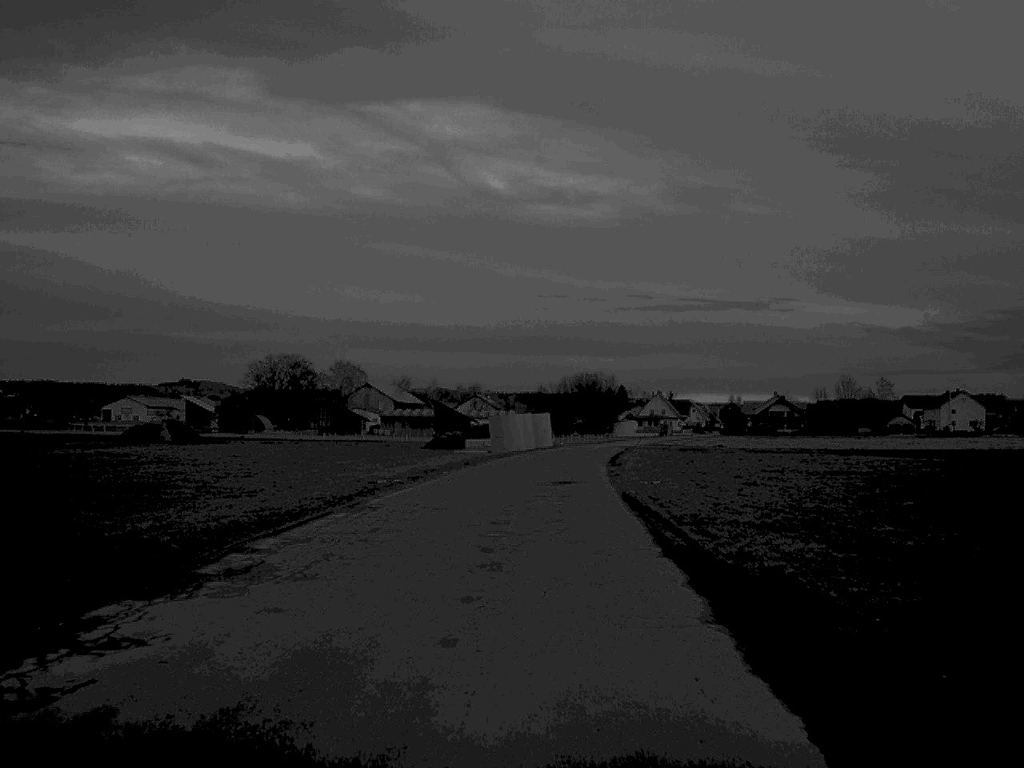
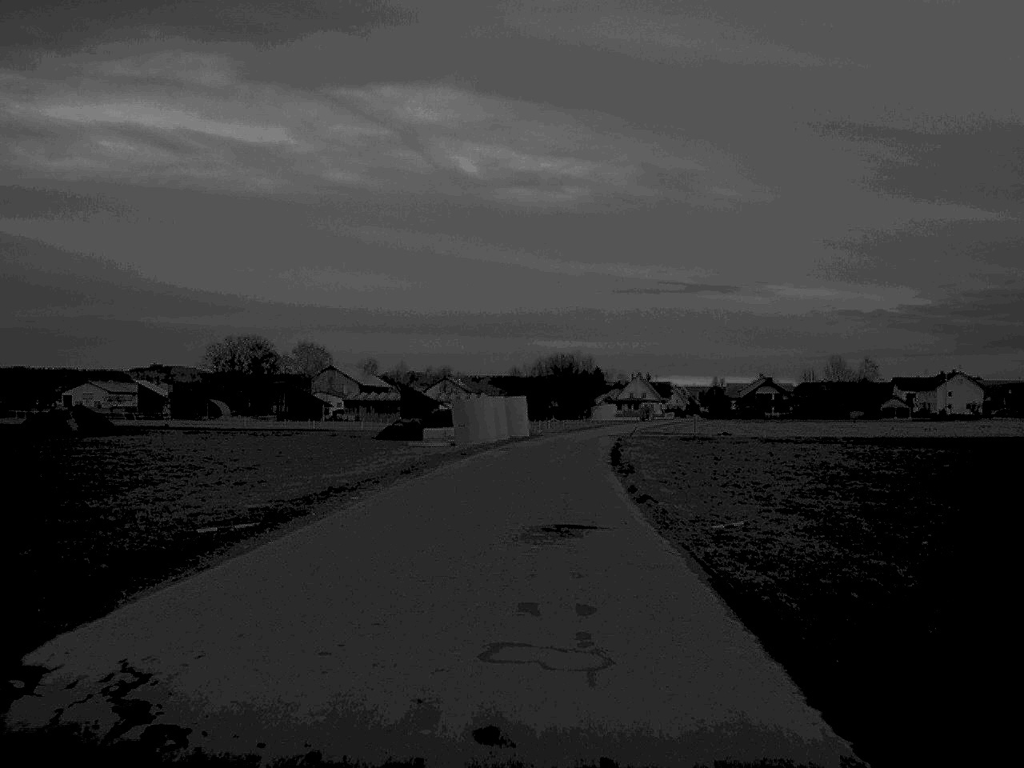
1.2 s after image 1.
(+0.1, +16.0) m; +1°
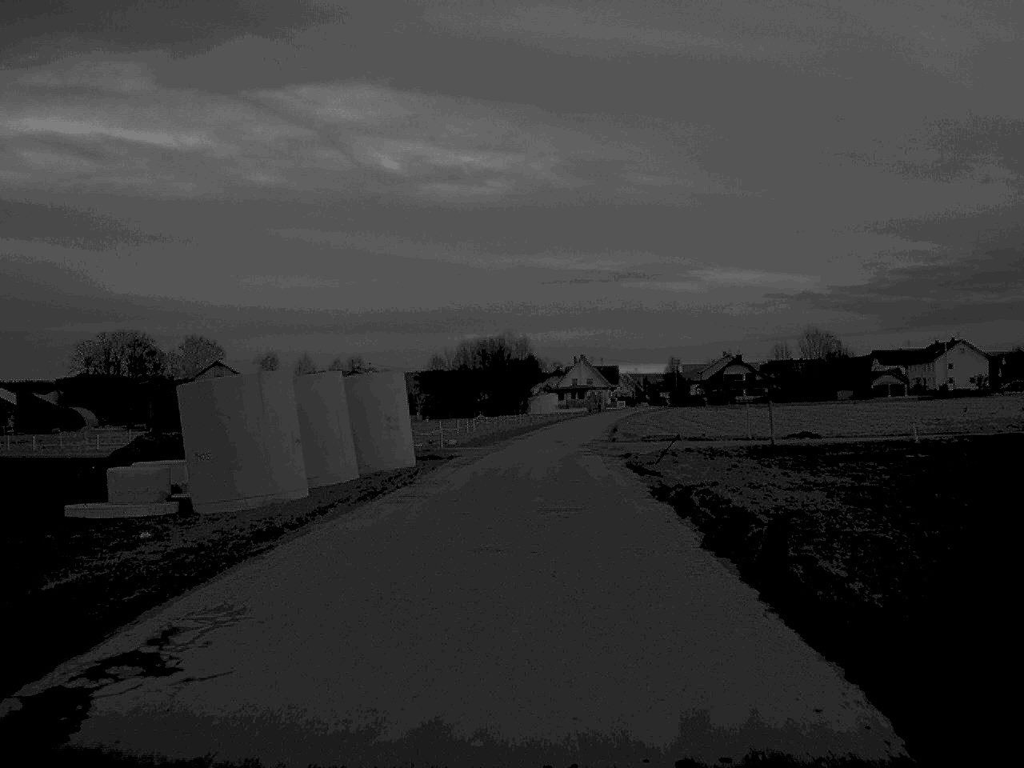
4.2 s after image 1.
(+1.2, +44.8) m; +3°
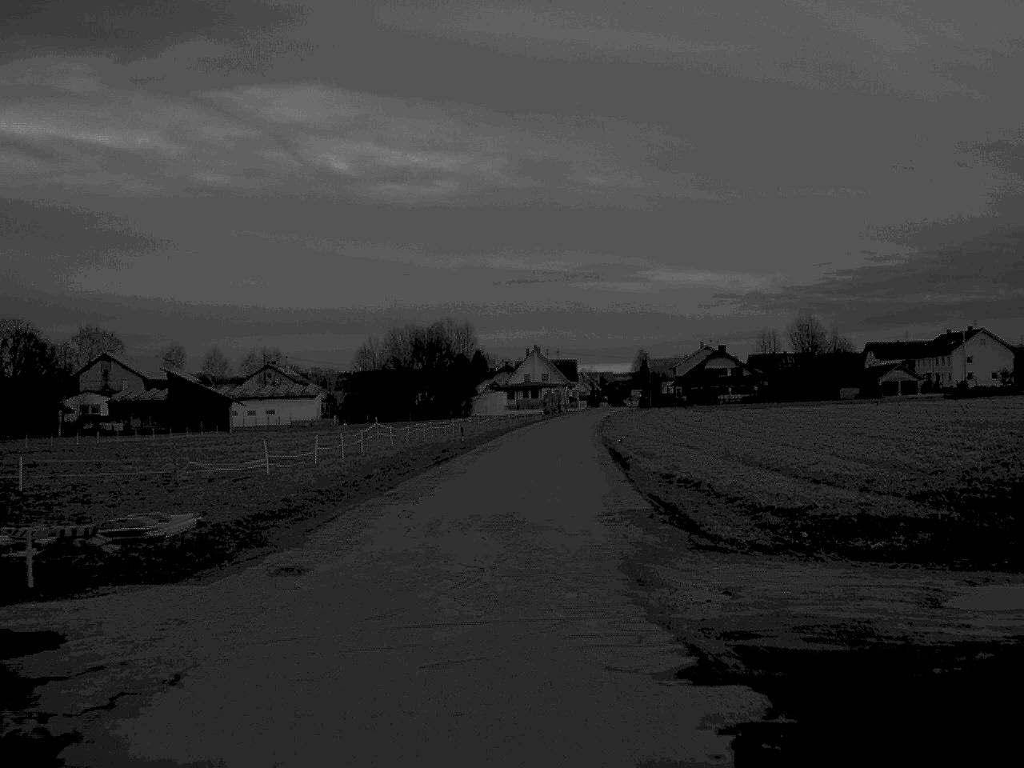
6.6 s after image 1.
(+0.9, +37.6) m; +2°
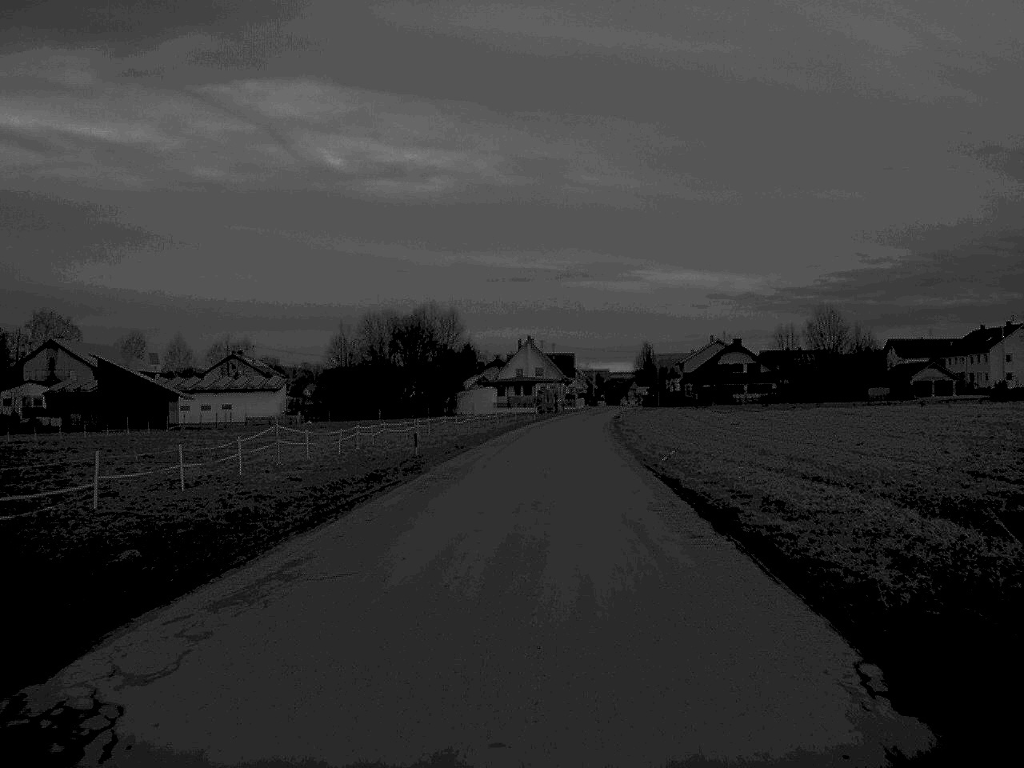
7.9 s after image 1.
(+0.1, +20.6) m; 0°
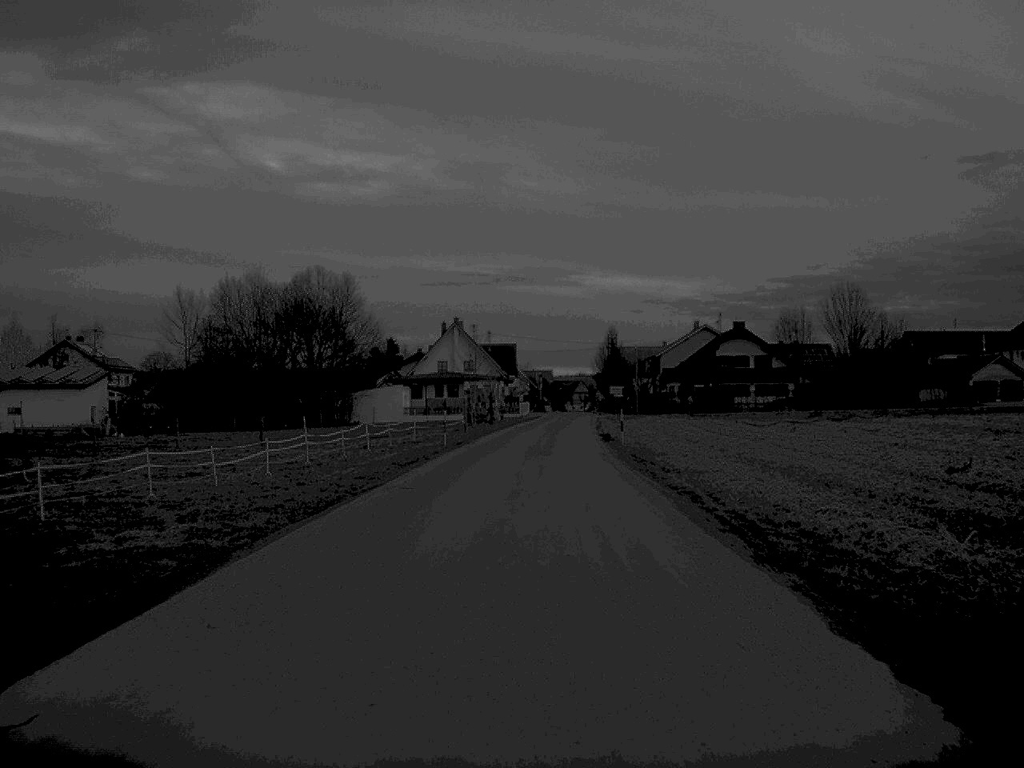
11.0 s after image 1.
(+1.3, +47.7) m; +3°
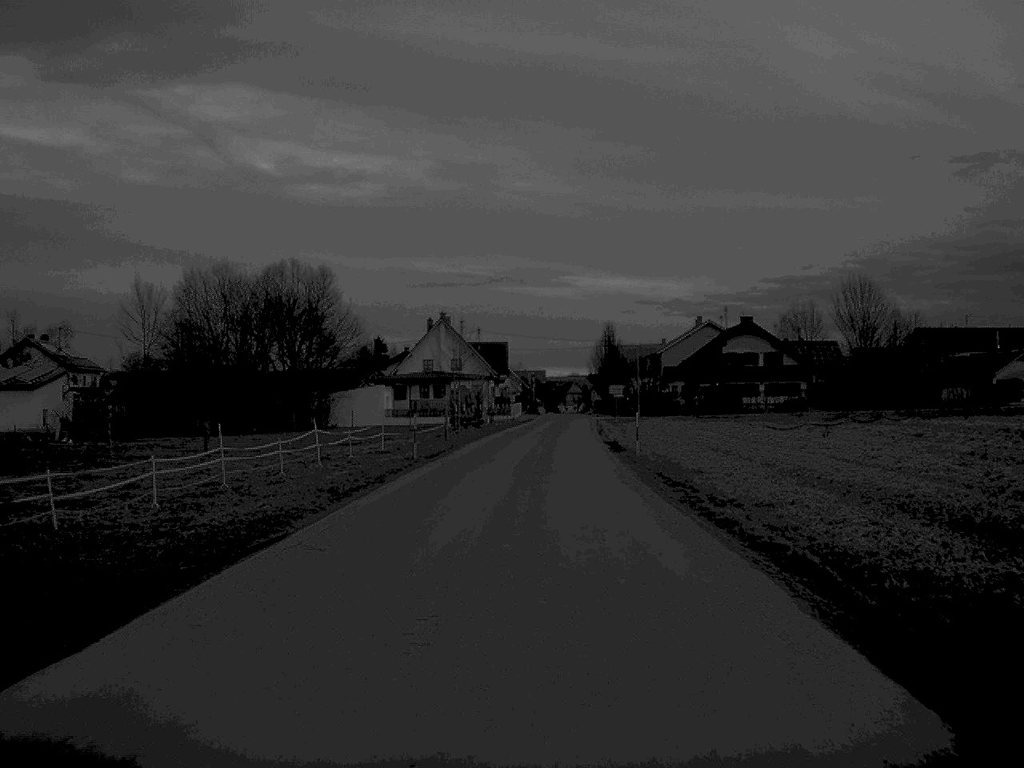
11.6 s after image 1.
(0.0, +9.2) m; 0°
